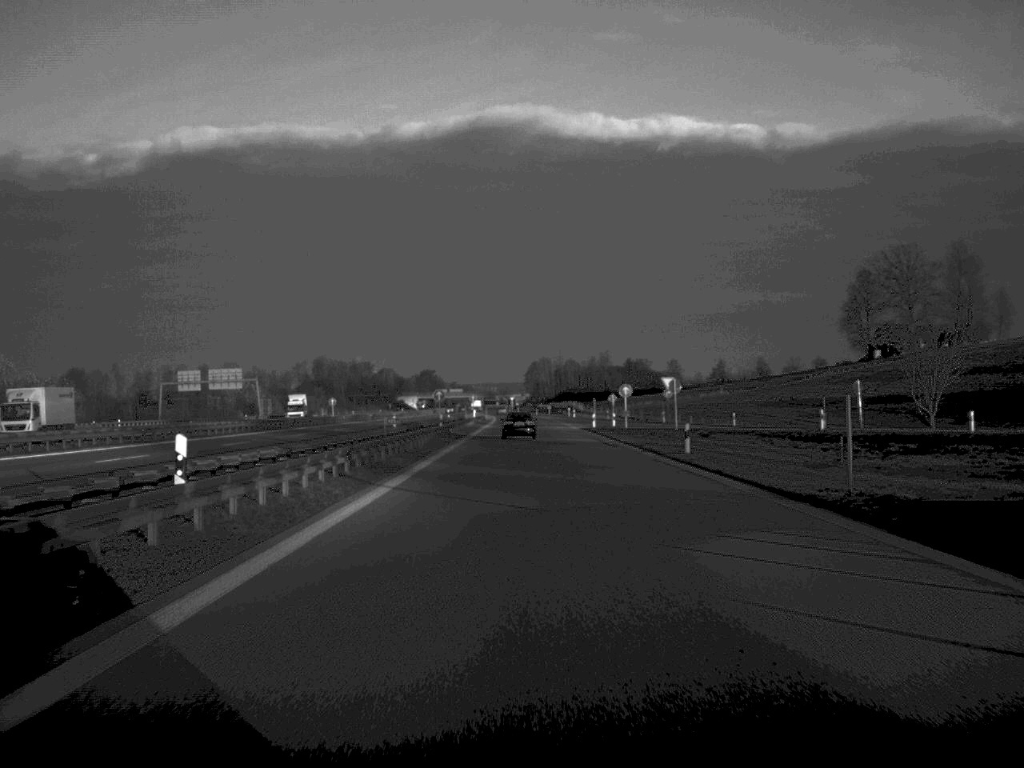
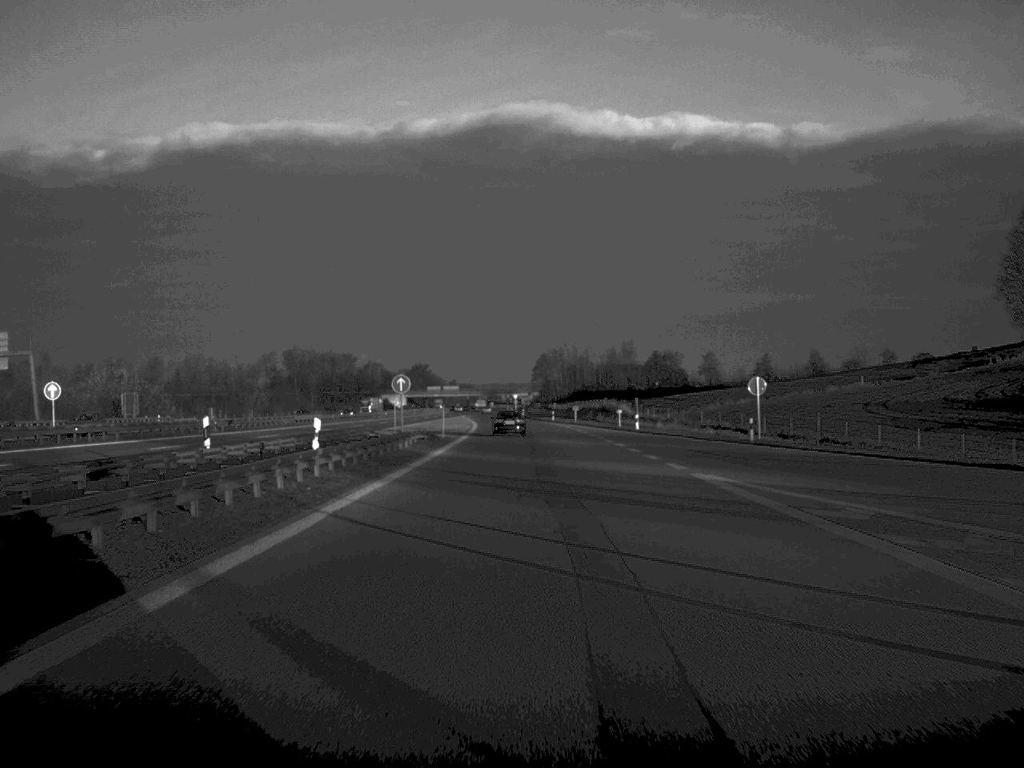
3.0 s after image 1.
(-0.3, +84.7) m; 0°
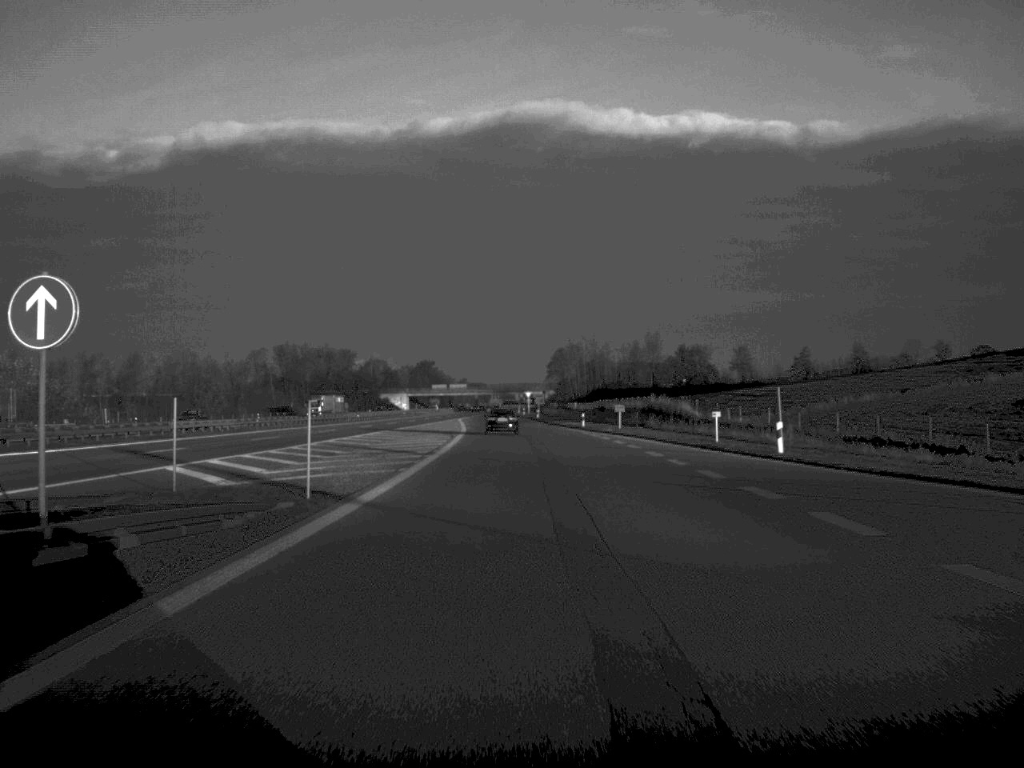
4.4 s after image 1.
(-0.2, +41.4) m; -1°
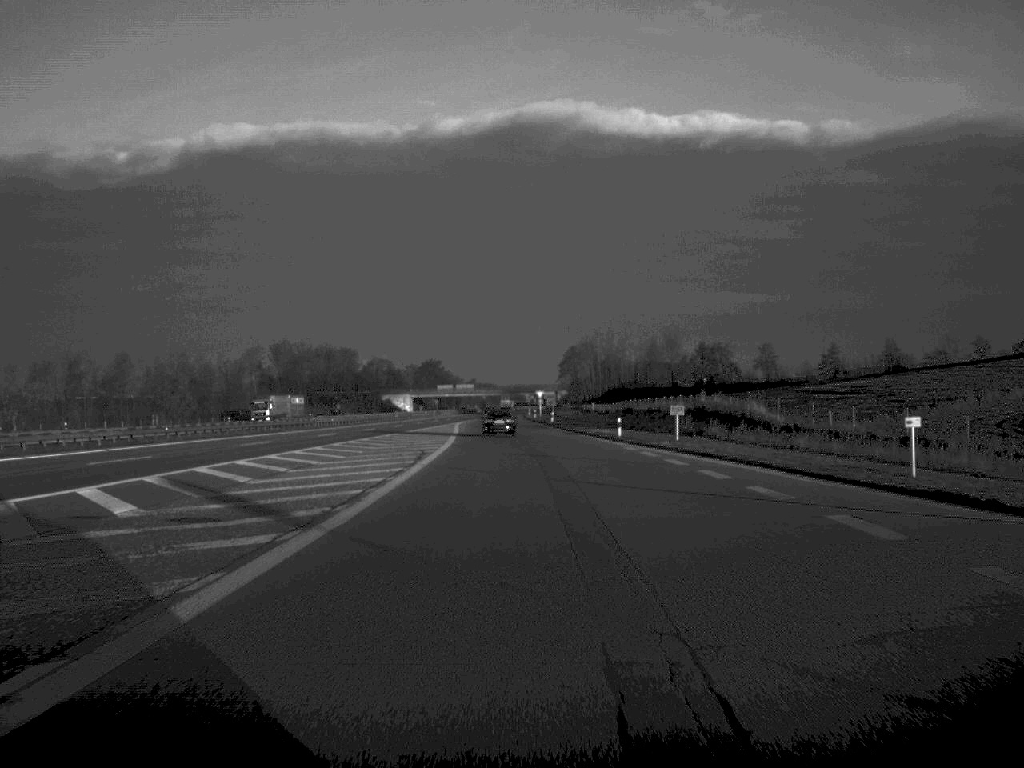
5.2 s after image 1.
(-0.1, +24.1) m; 0°
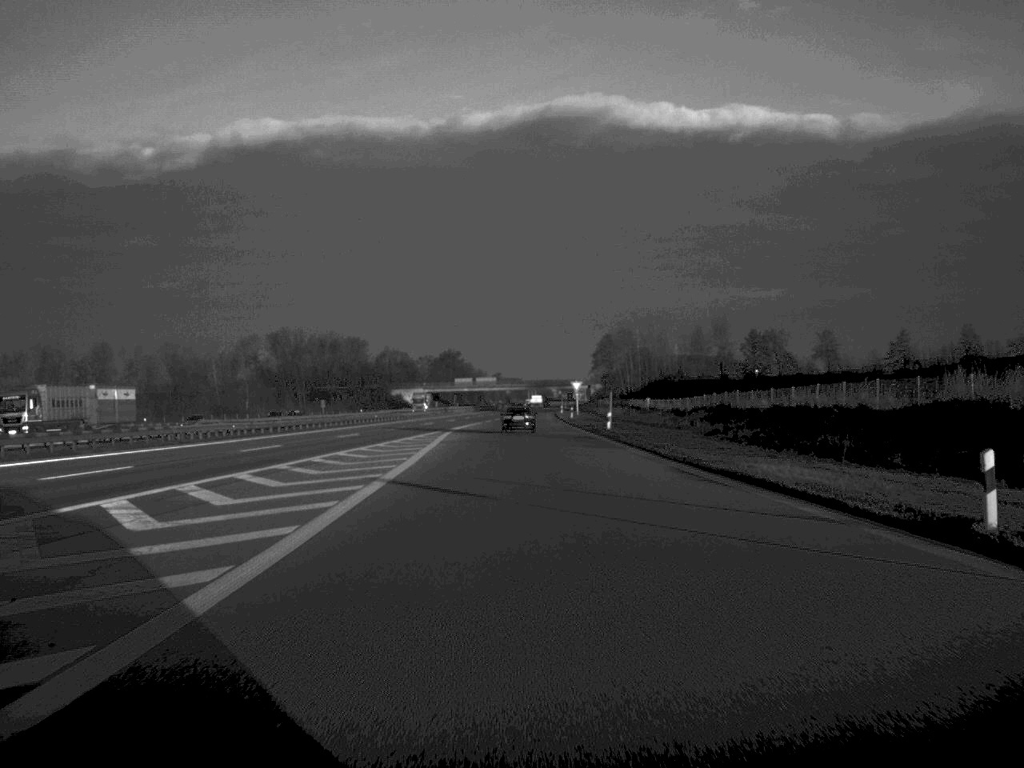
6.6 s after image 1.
(-0.5, +45.1) m; -1°
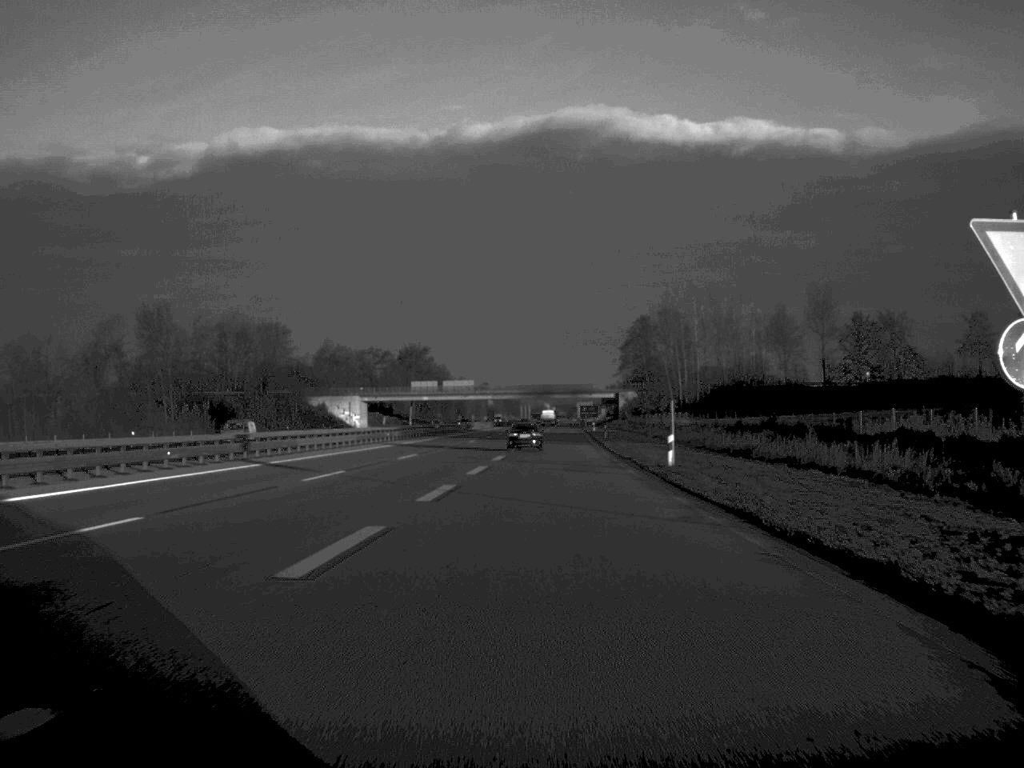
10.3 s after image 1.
(-0.2, +120.1) m; 0°
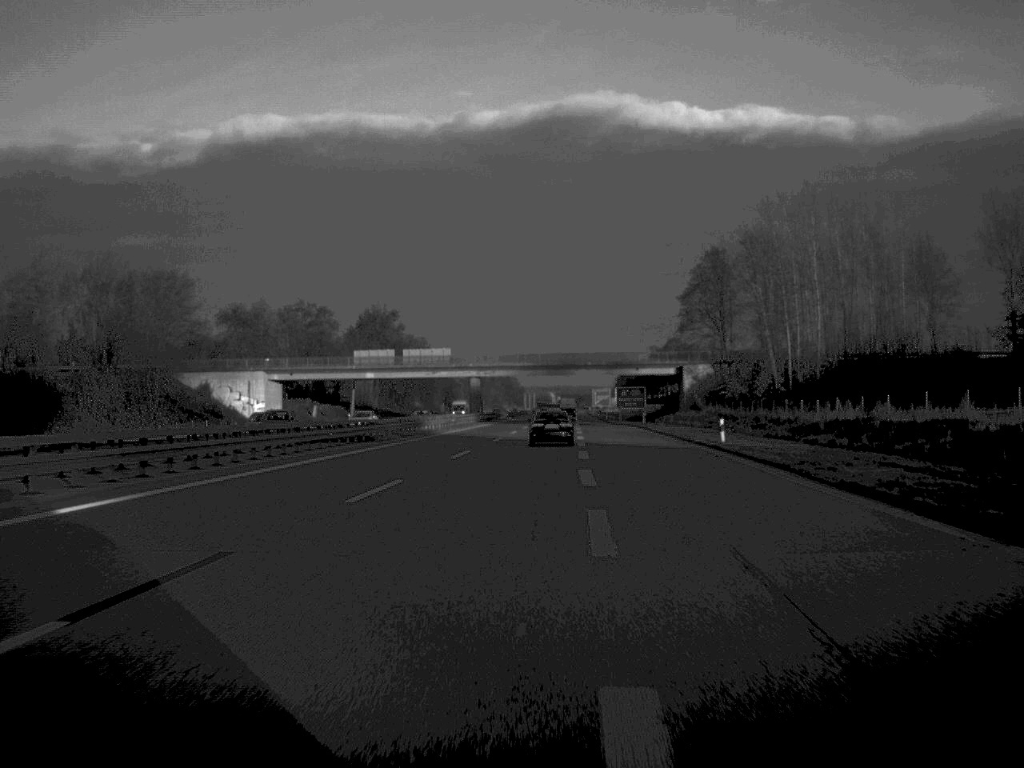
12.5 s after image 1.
(-0.4, +83.6) m; 0°
